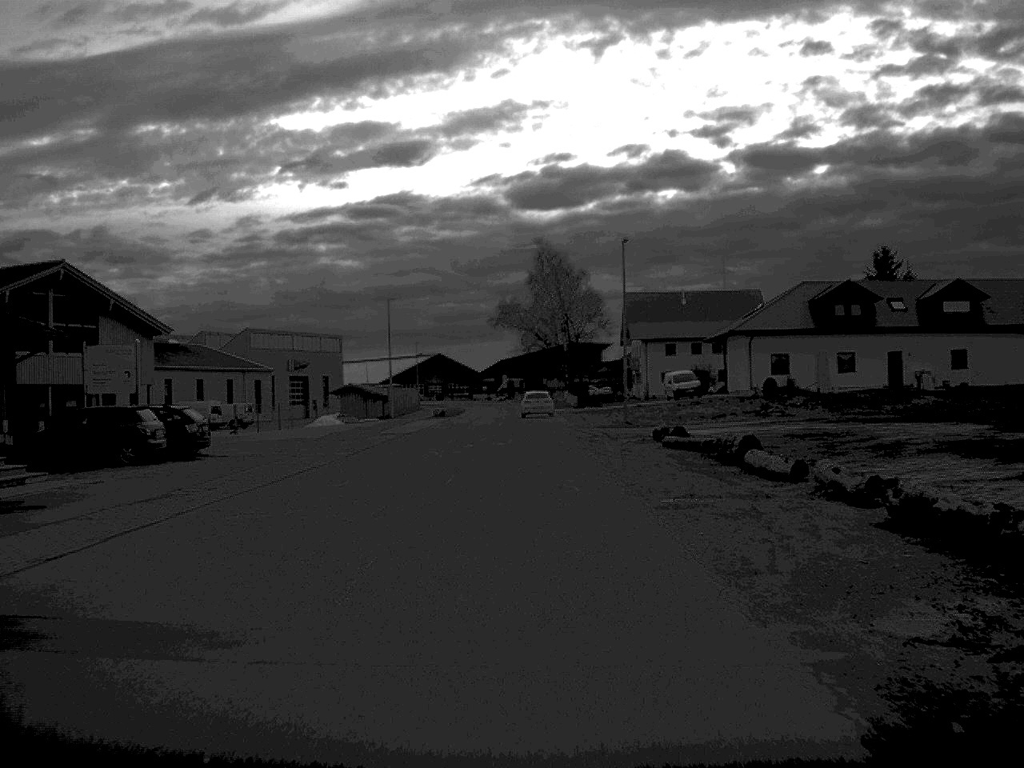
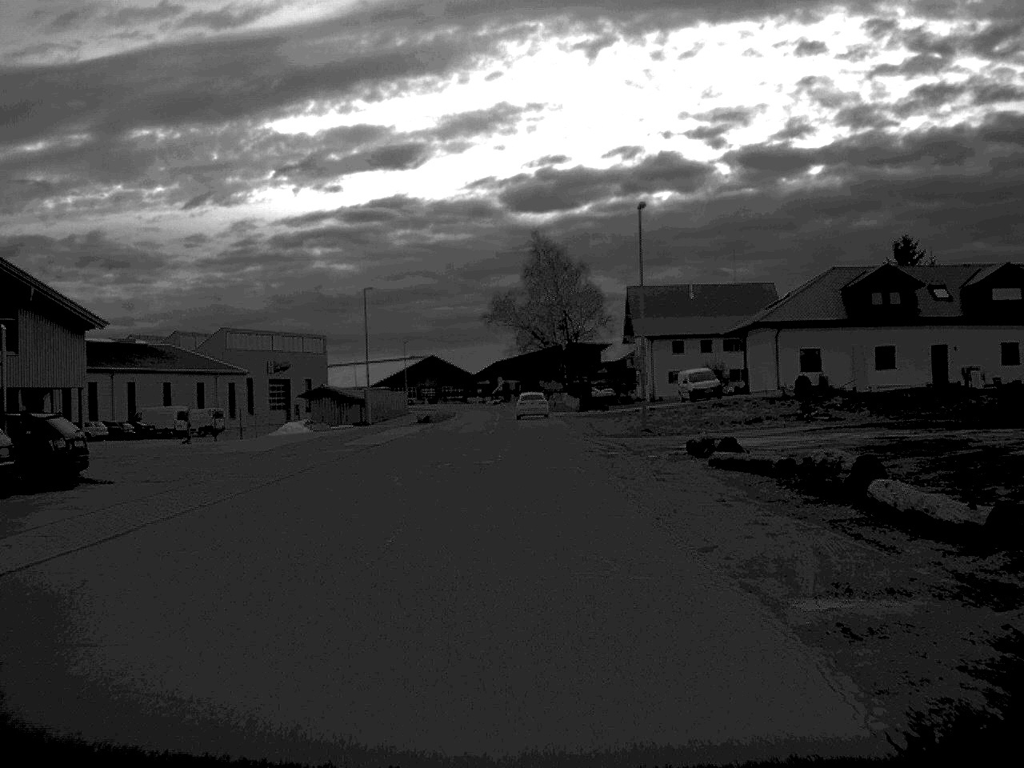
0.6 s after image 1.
(0.0, +9.7) m; 0°
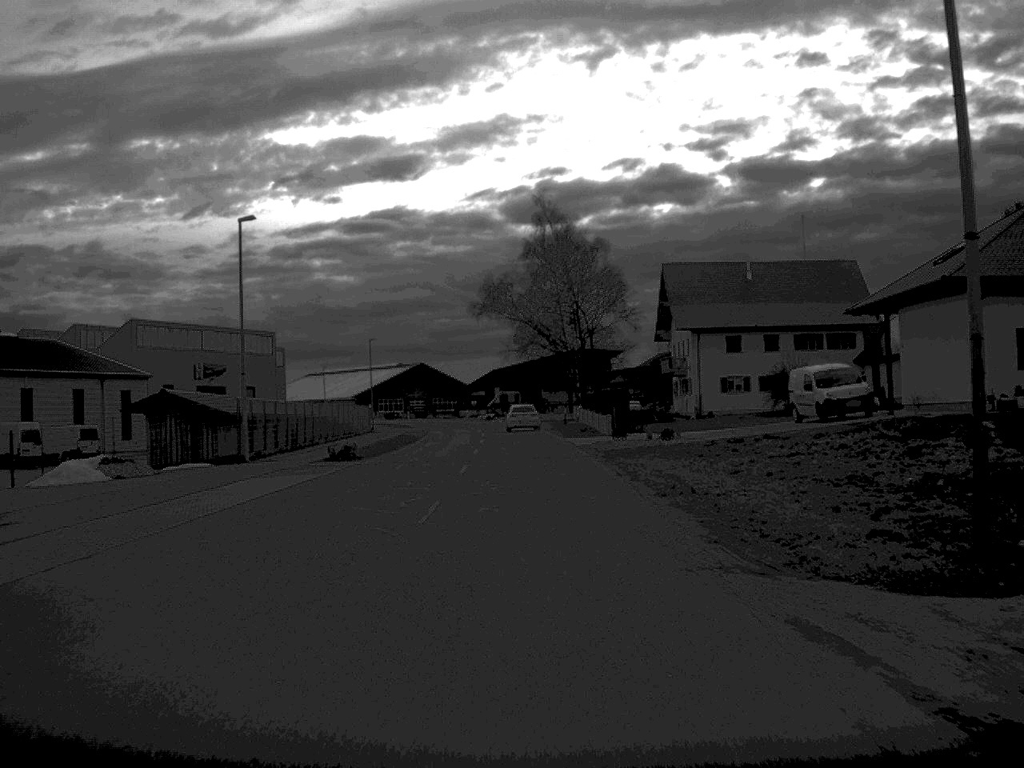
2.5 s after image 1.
(0.0, +31.5) m; 0°
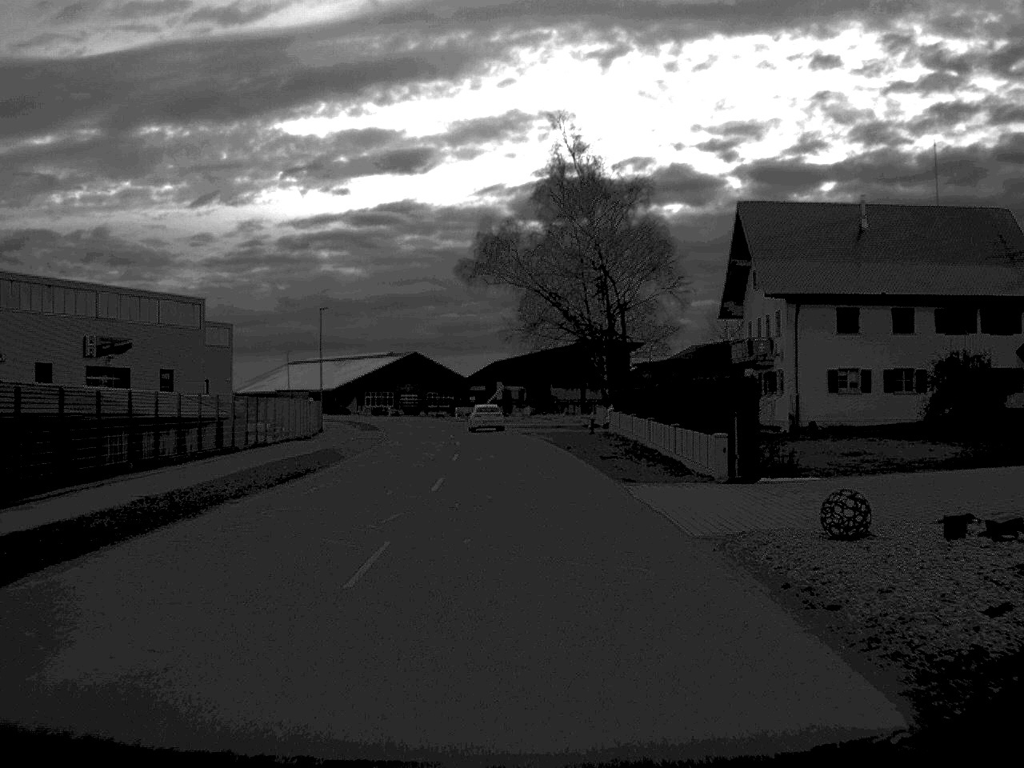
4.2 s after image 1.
(0.0, +29.5) m; 0°
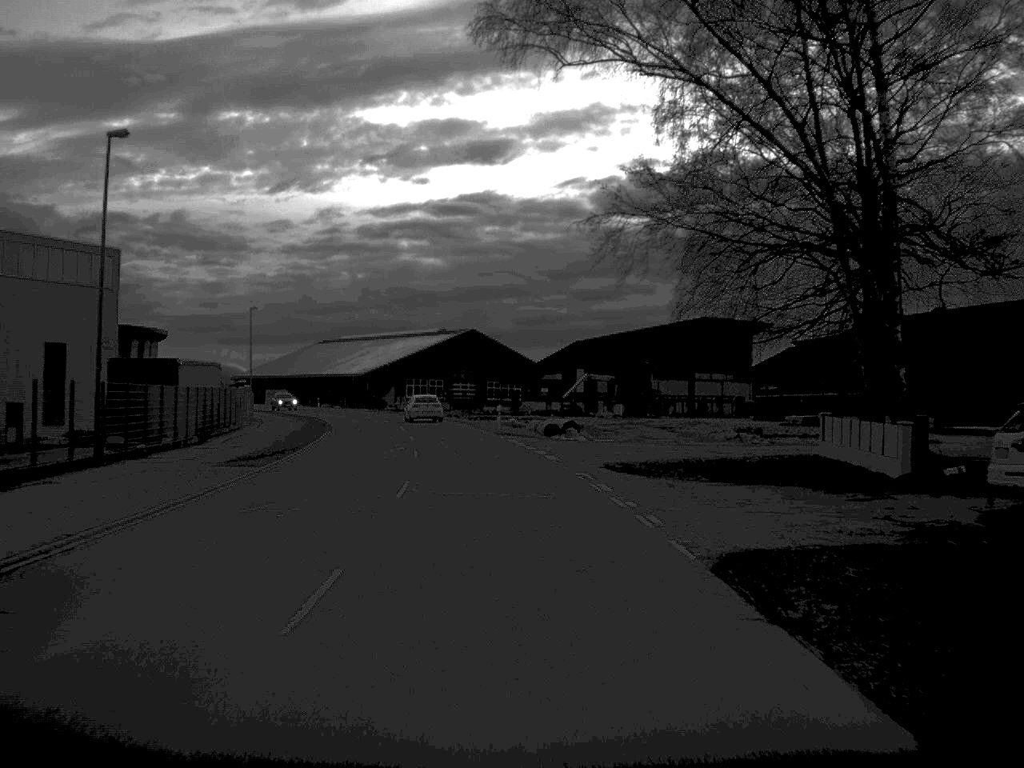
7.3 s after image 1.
(-1.1, +50.8) m; -3°
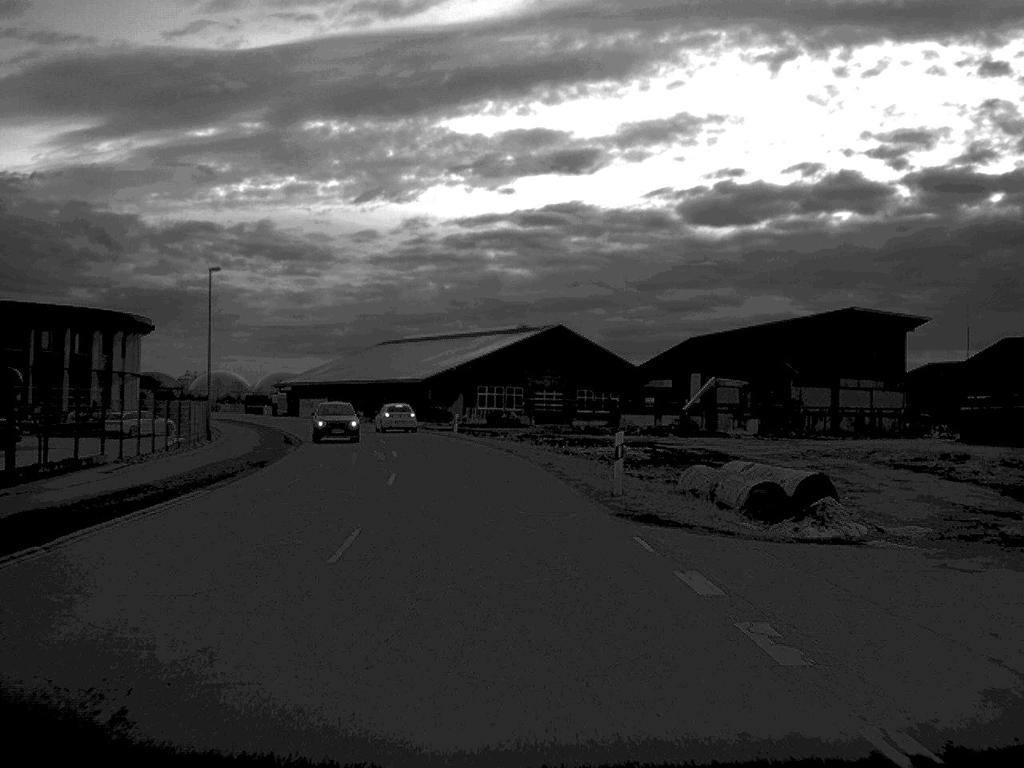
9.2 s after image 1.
(-1.1, +32.5) m; -4°
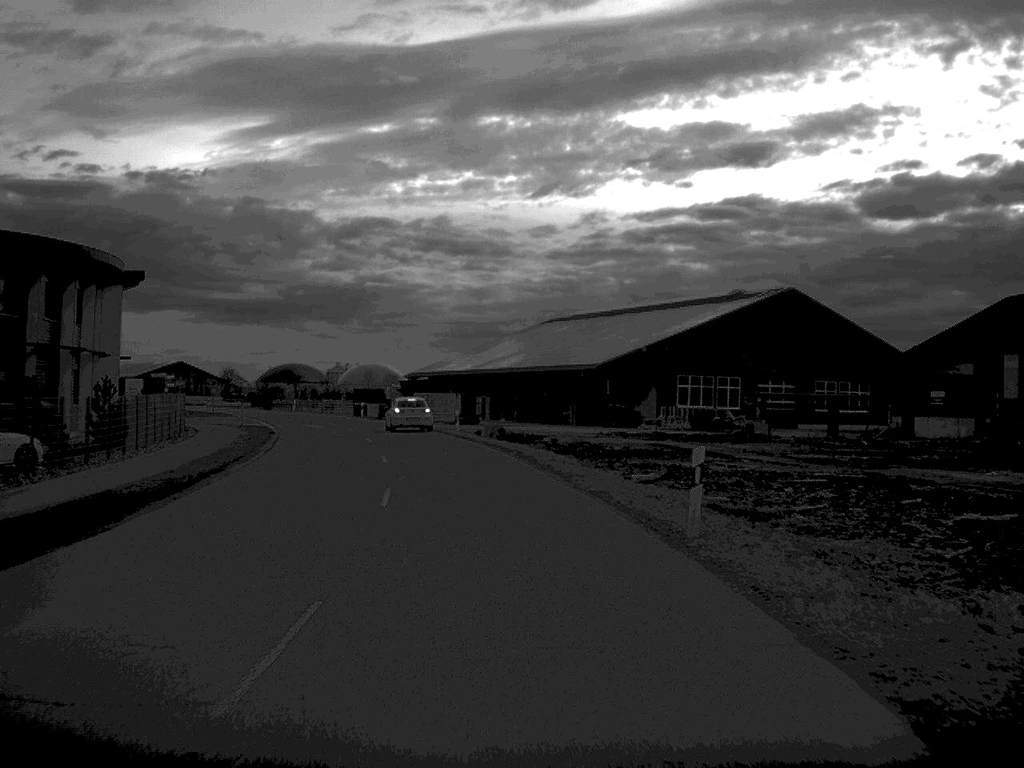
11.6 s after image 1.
(-2.7, +42.1) m; -8°
